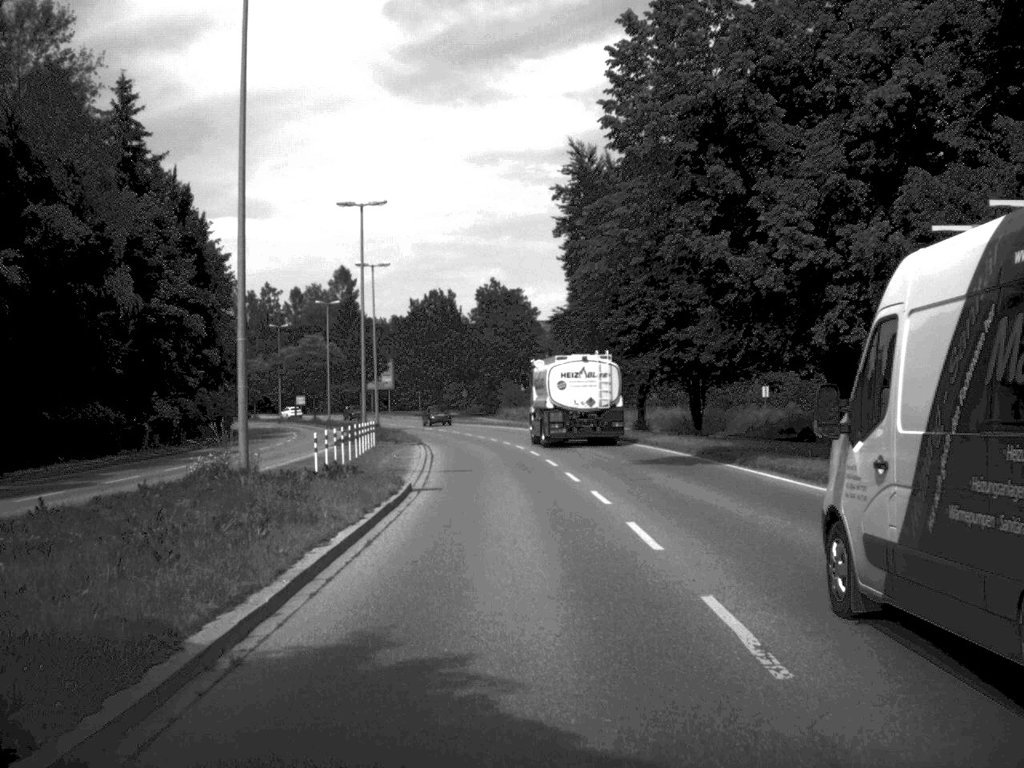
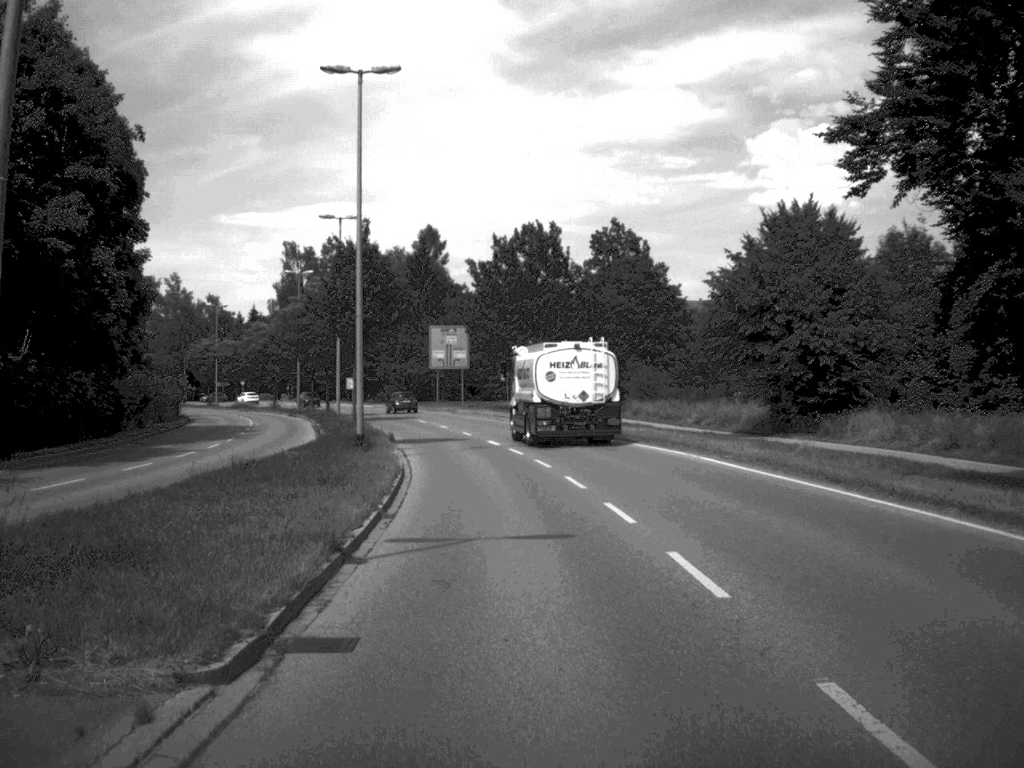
(-1.8, +44.2) m; -5°
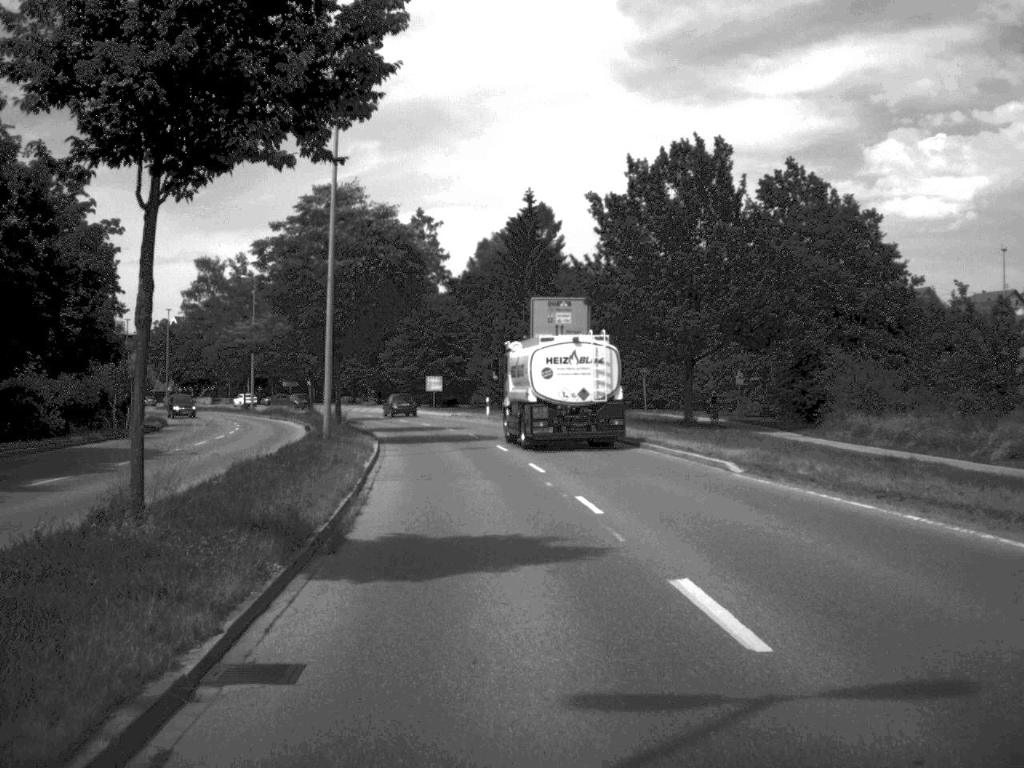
(-1.4, +31.5) m; -5°
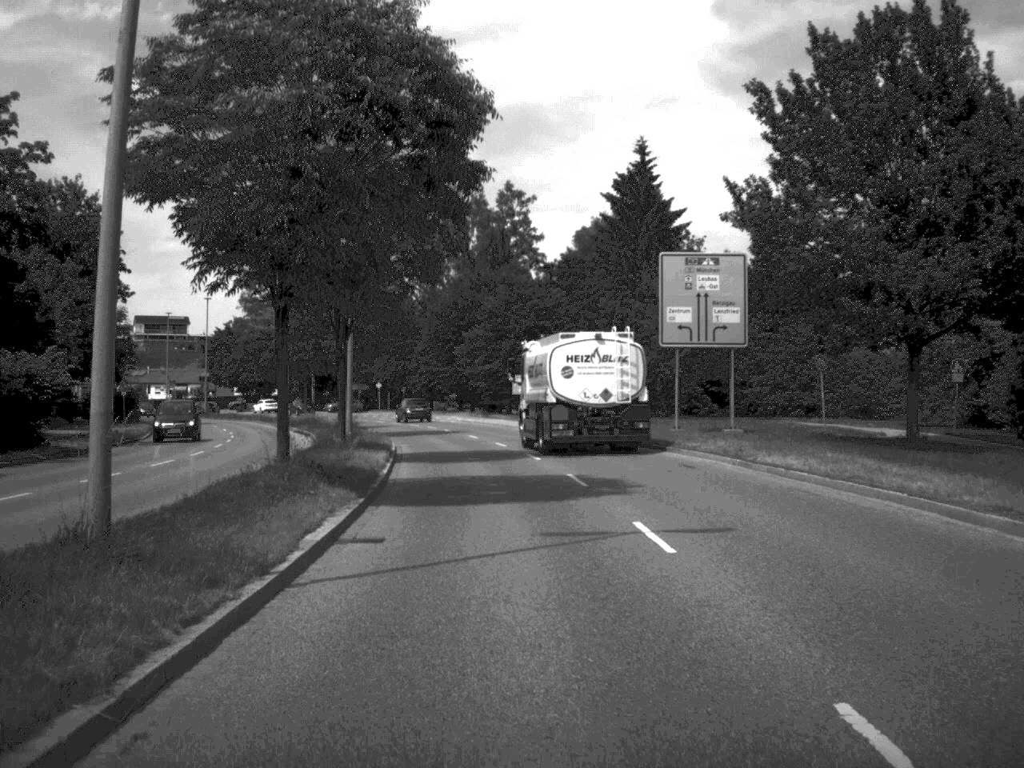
(-0.8, +21.8) m; -4°
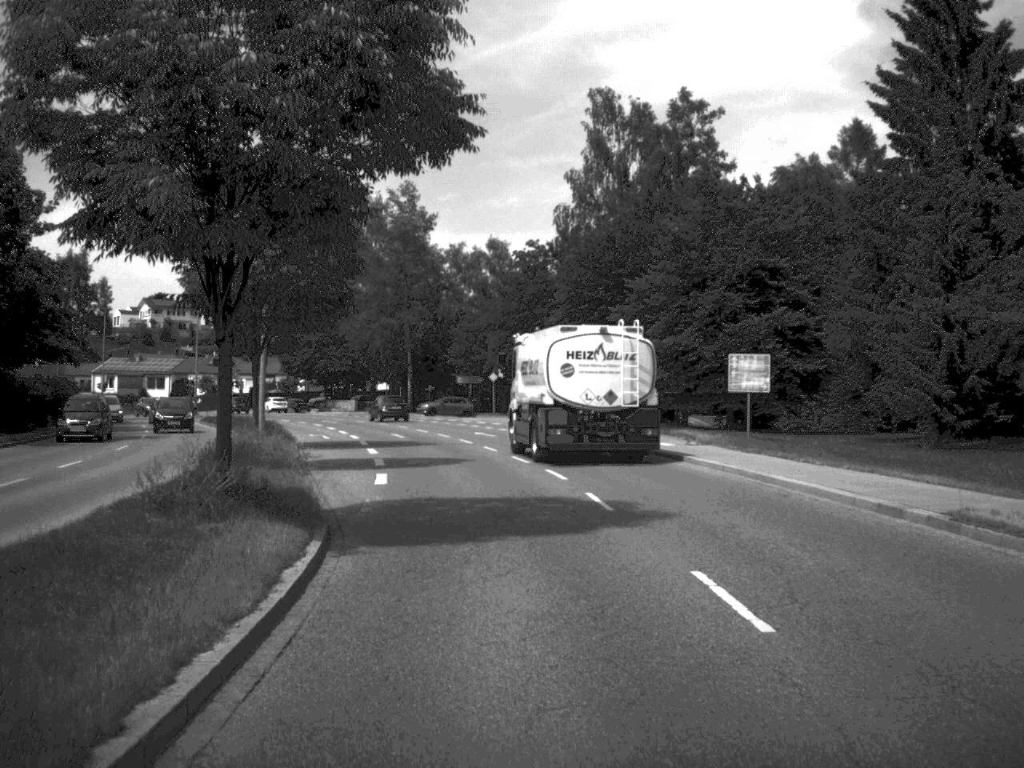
(-2.3, +38.9) m; -7°
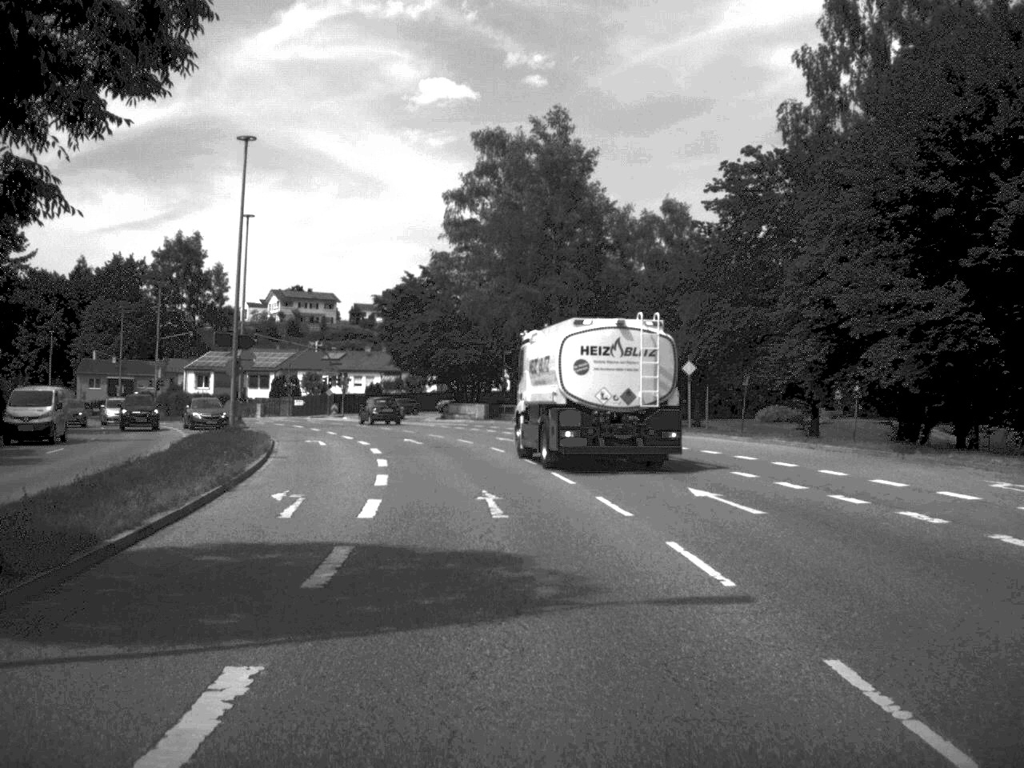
(-1.9, +30.2) m; -7°
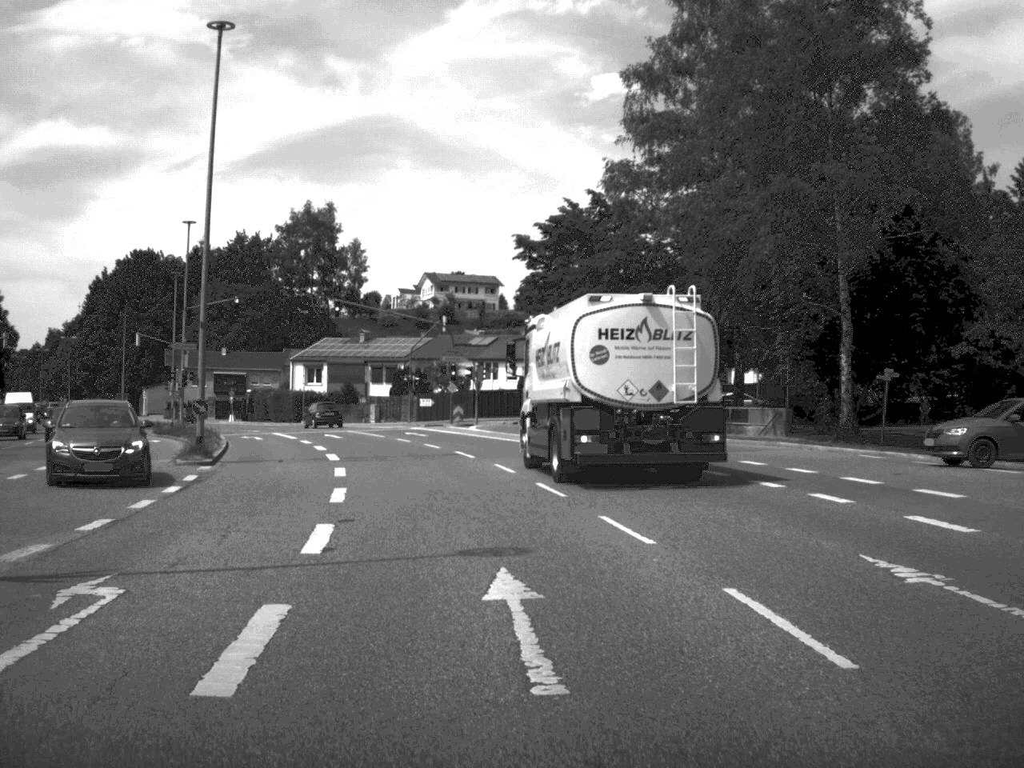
(-2.3, +33.4) m; -8°
